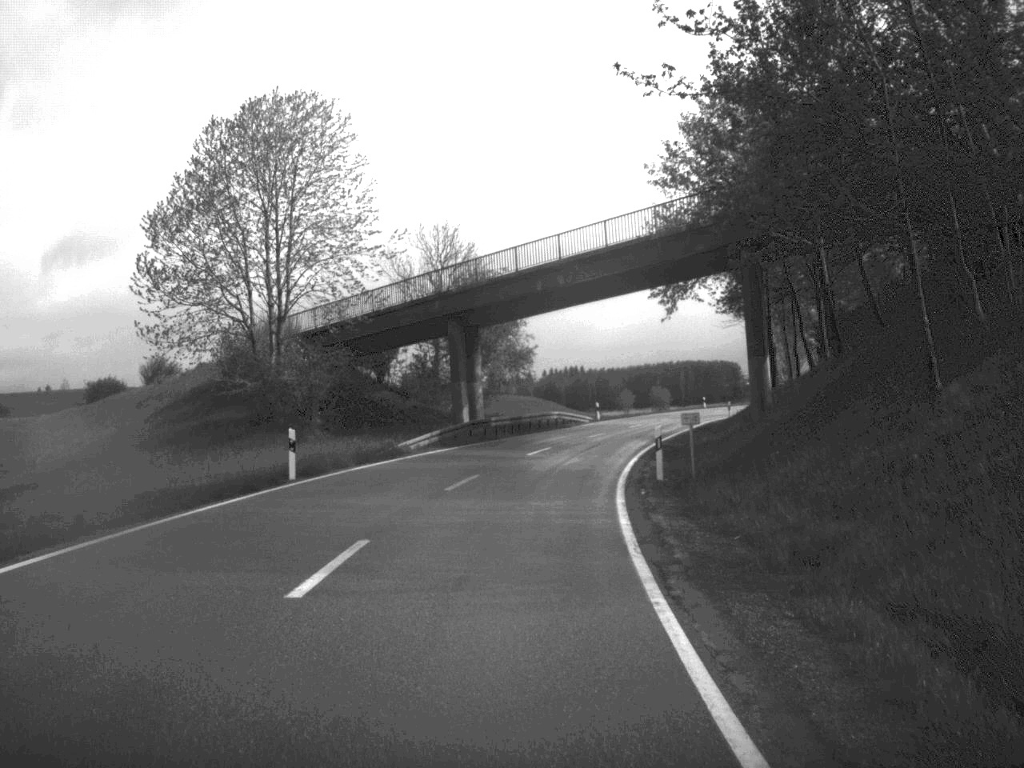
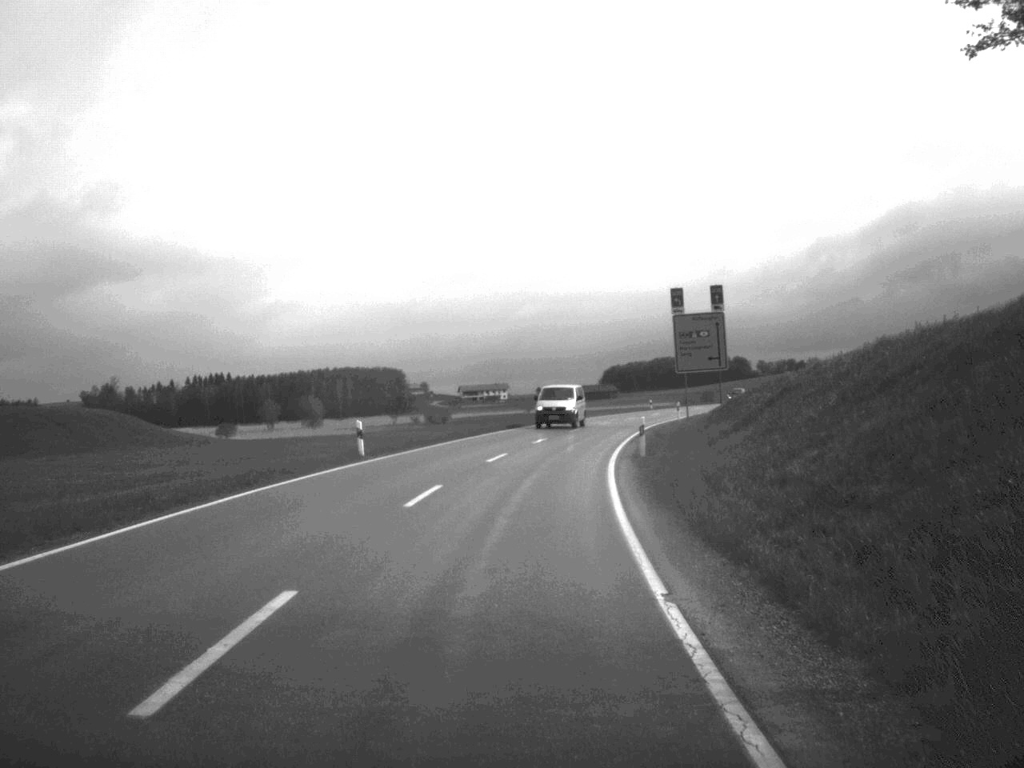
(+10.0, +72.8) m; +15°
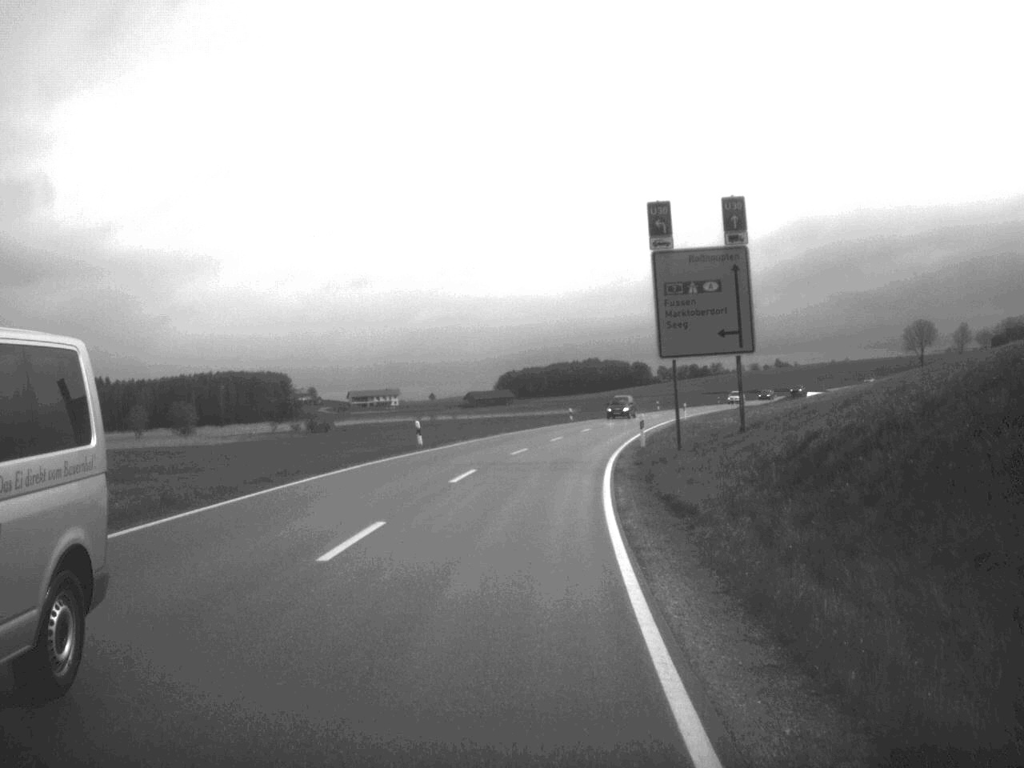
(+1.1, +28.9) m; +5°
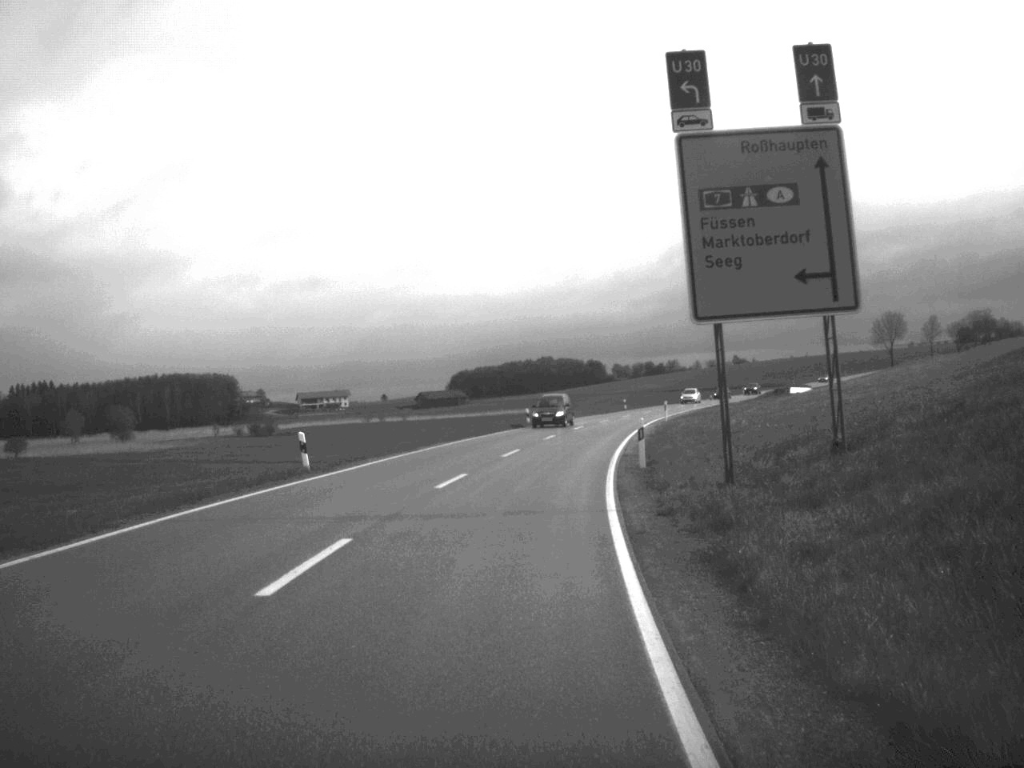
(+0.3, +14.1) m; +2°
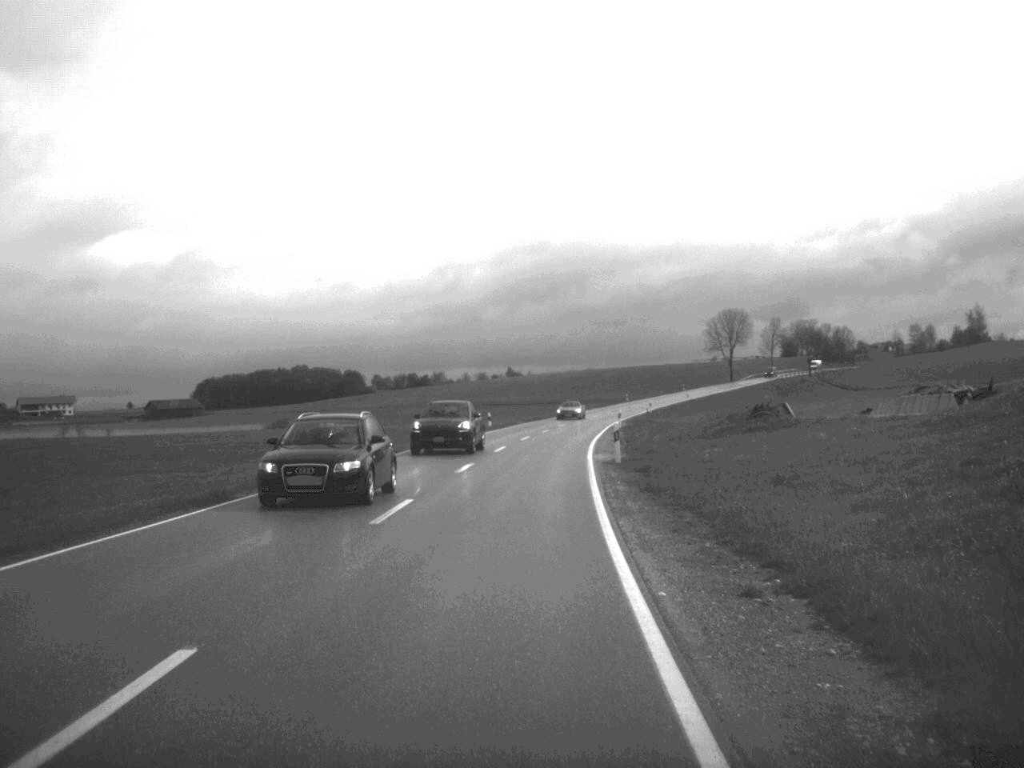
(+7.0, +75.4) m; +10°
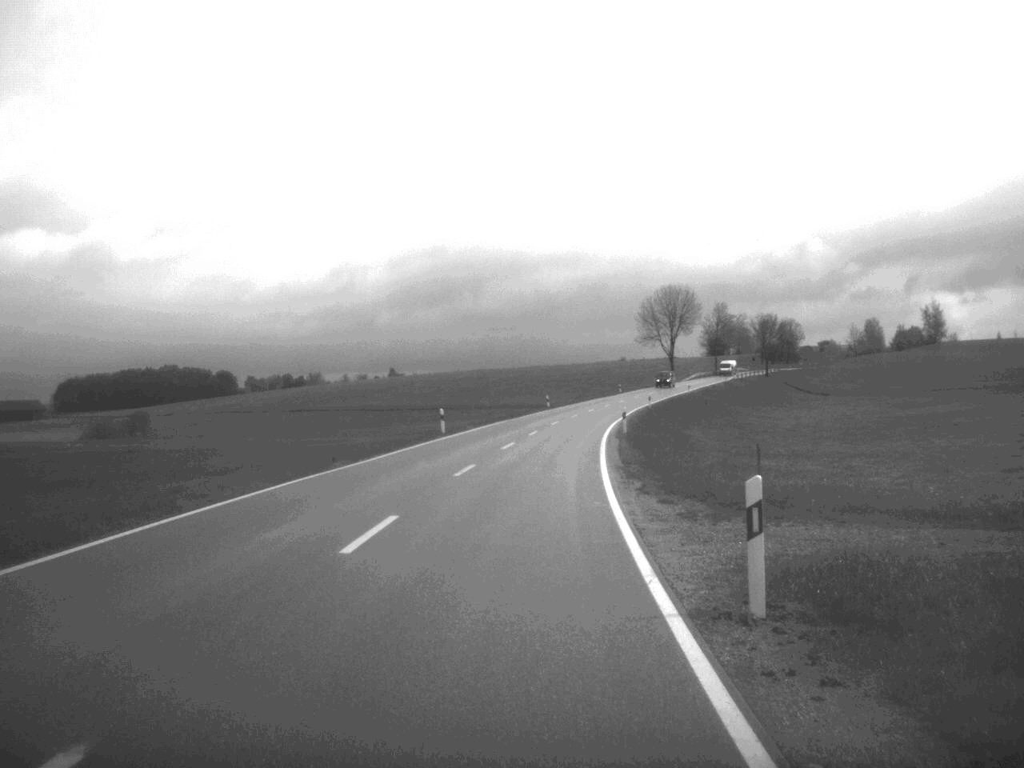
(+2.5, +61.4) m; +5°
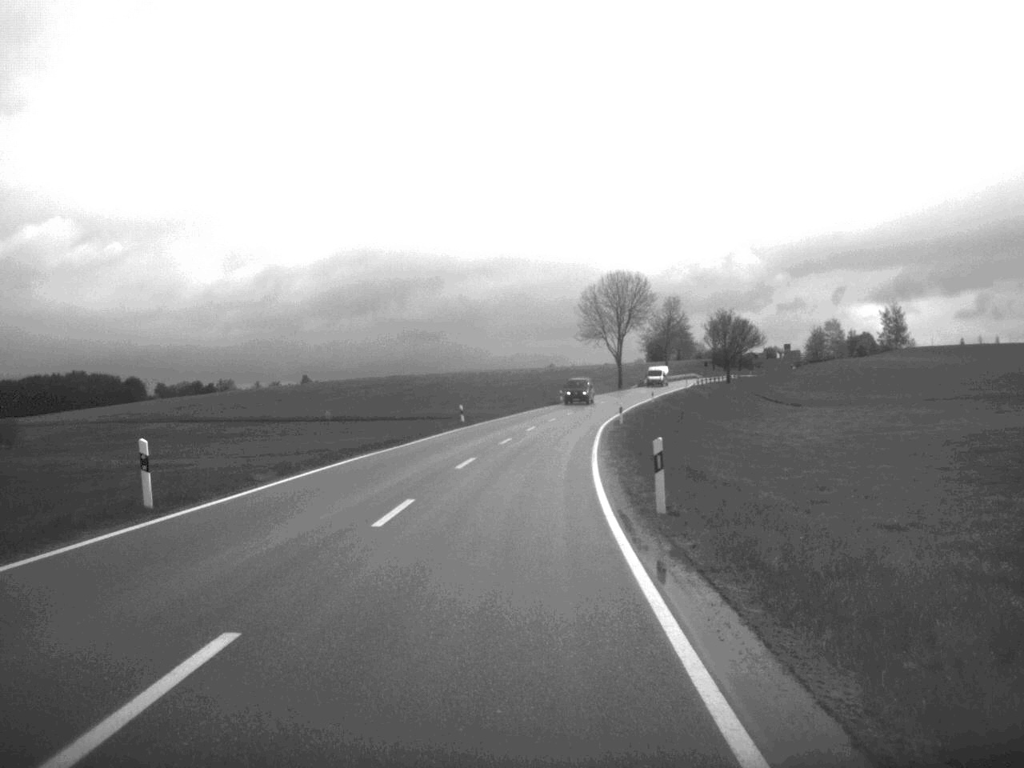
(+1.0, +33.1) m; +3°
